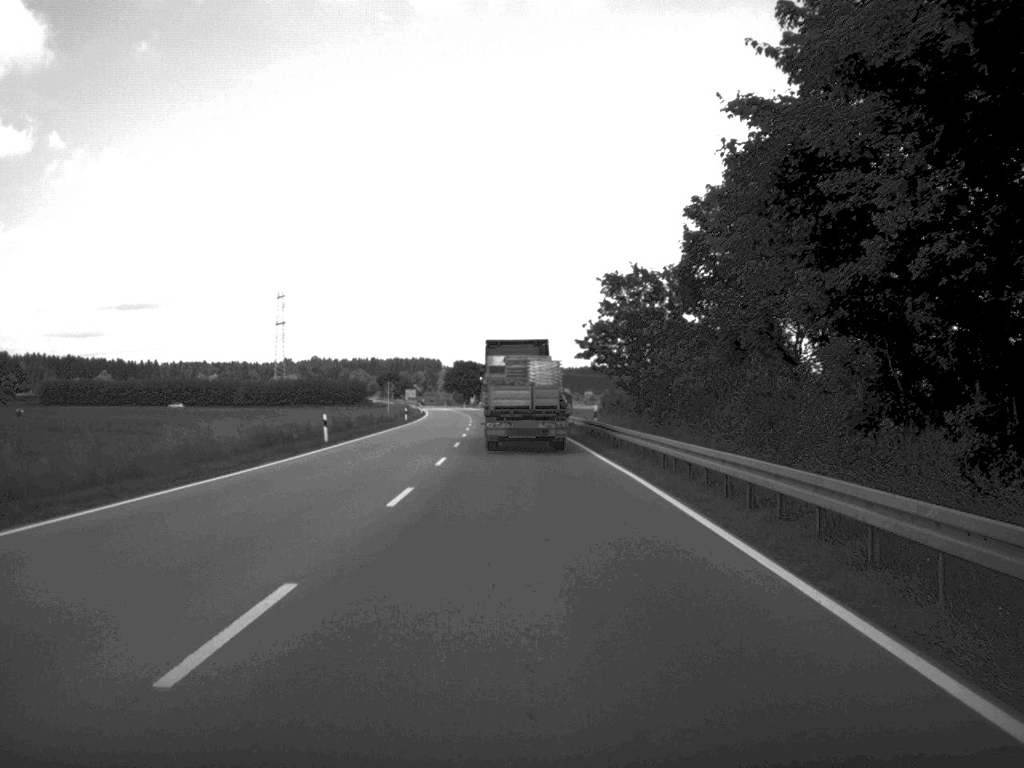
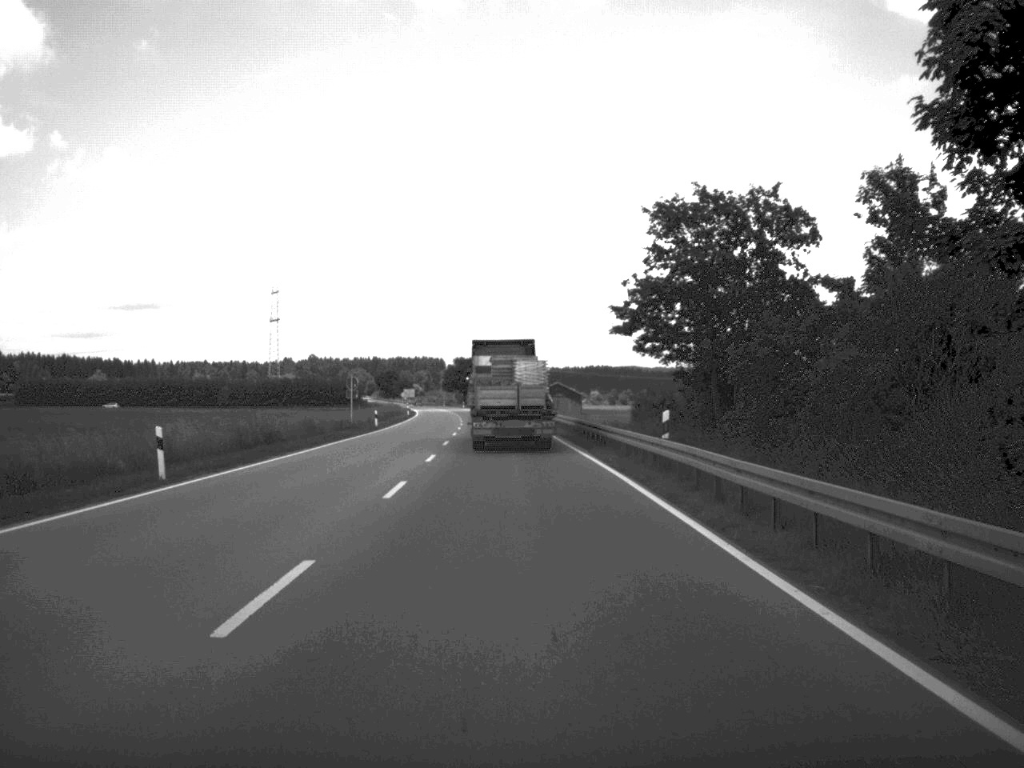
(-0.1, +22.2) m; 0°
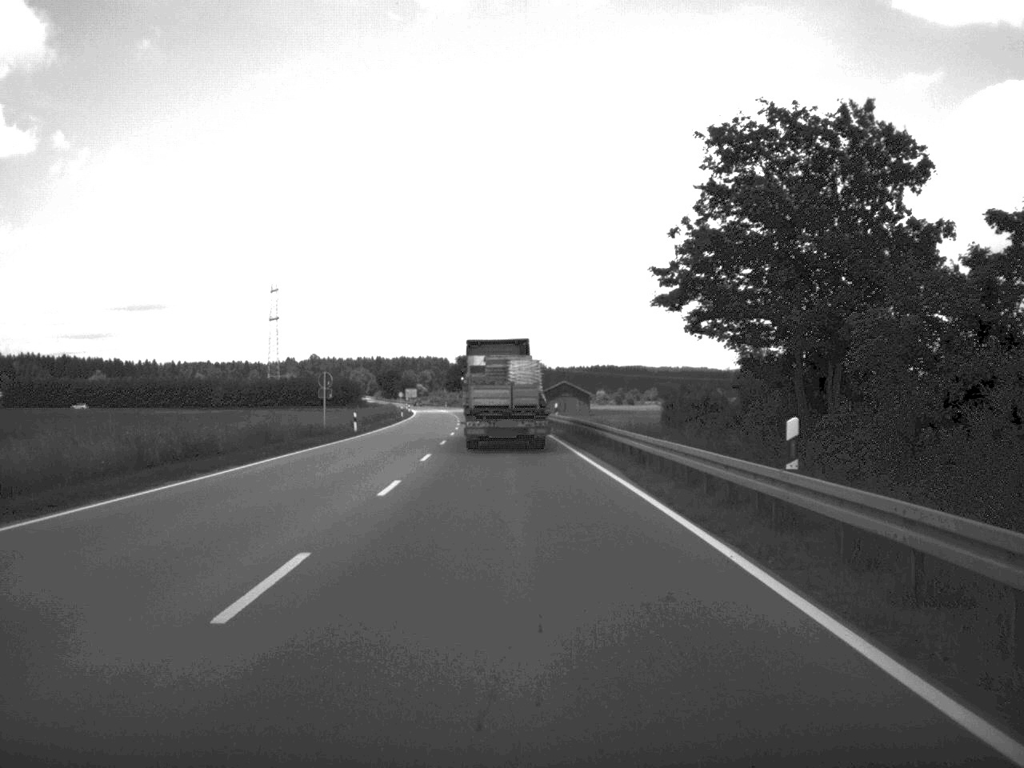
(0.0, +11.4) m; 0°
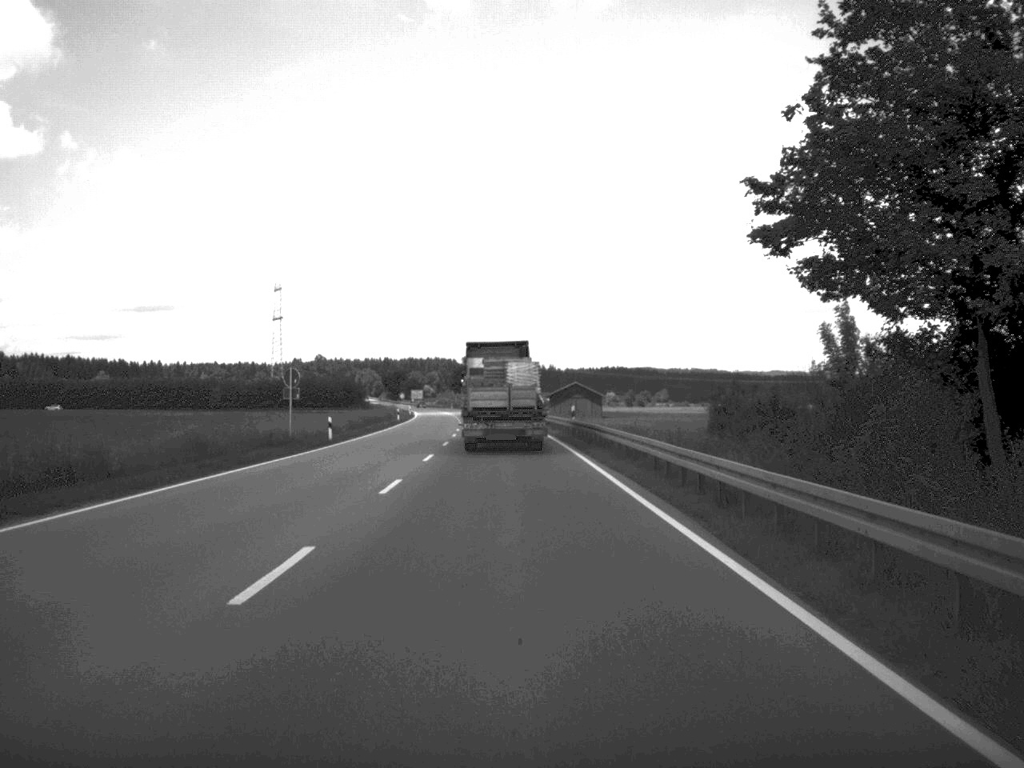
(0.0, +10.9) m; 0°
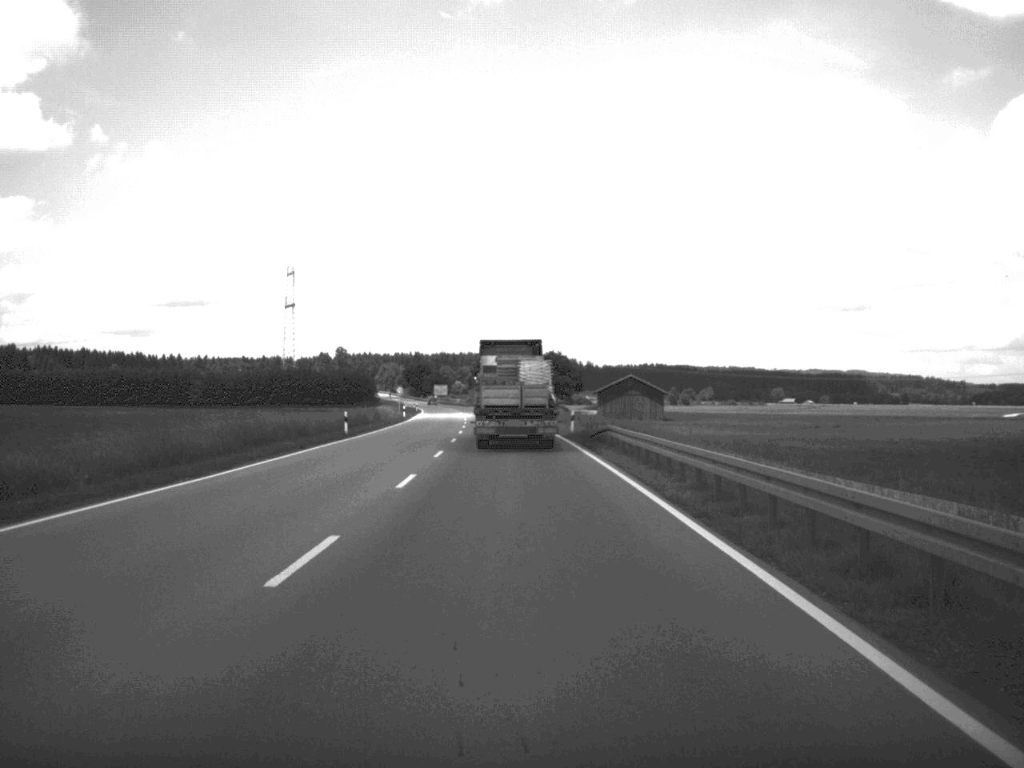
(-0.9, +46.4) m; -2°
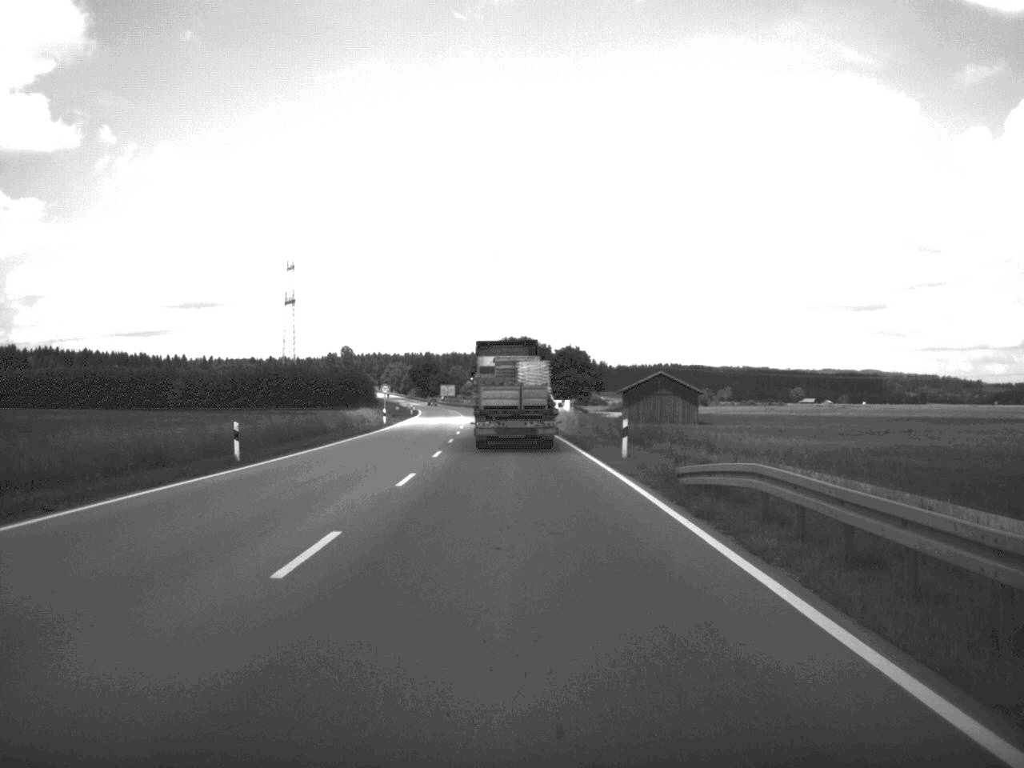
(-0.1, +23.1) m; -1°
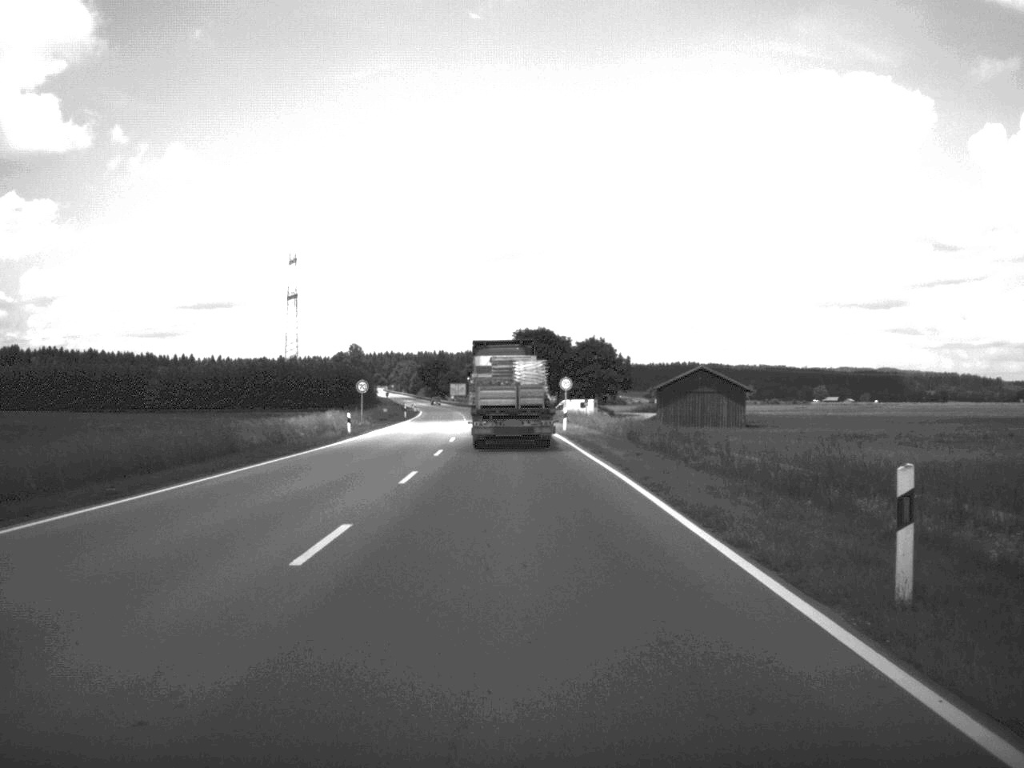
(-0.2, +22.7) m; -1°
